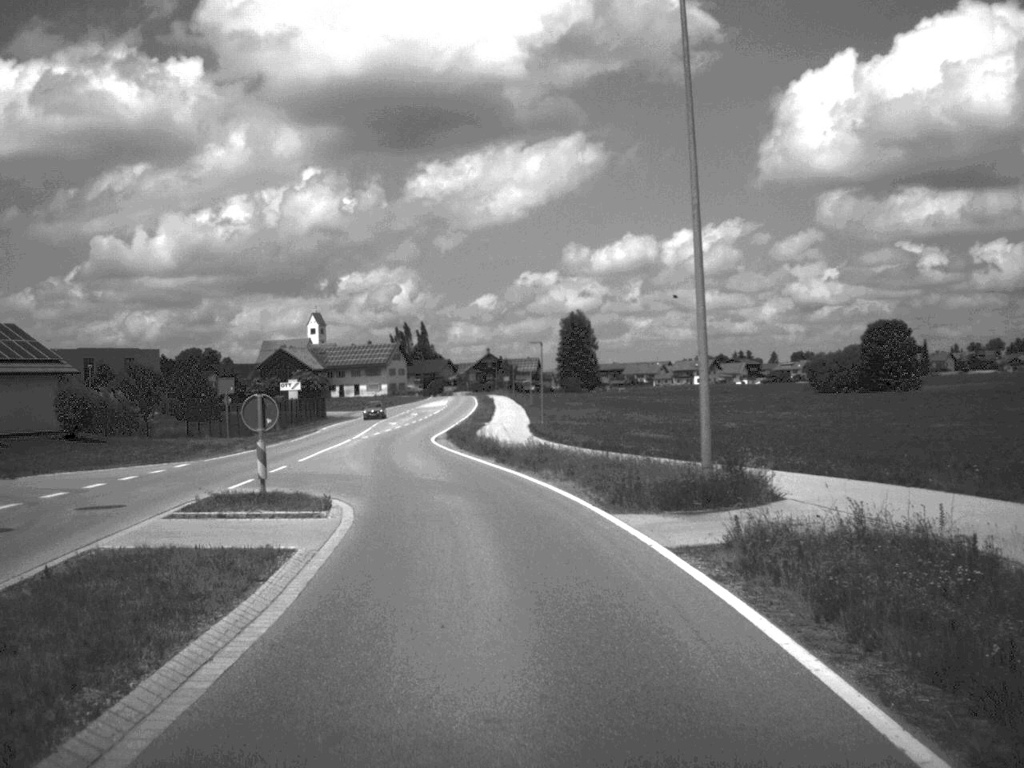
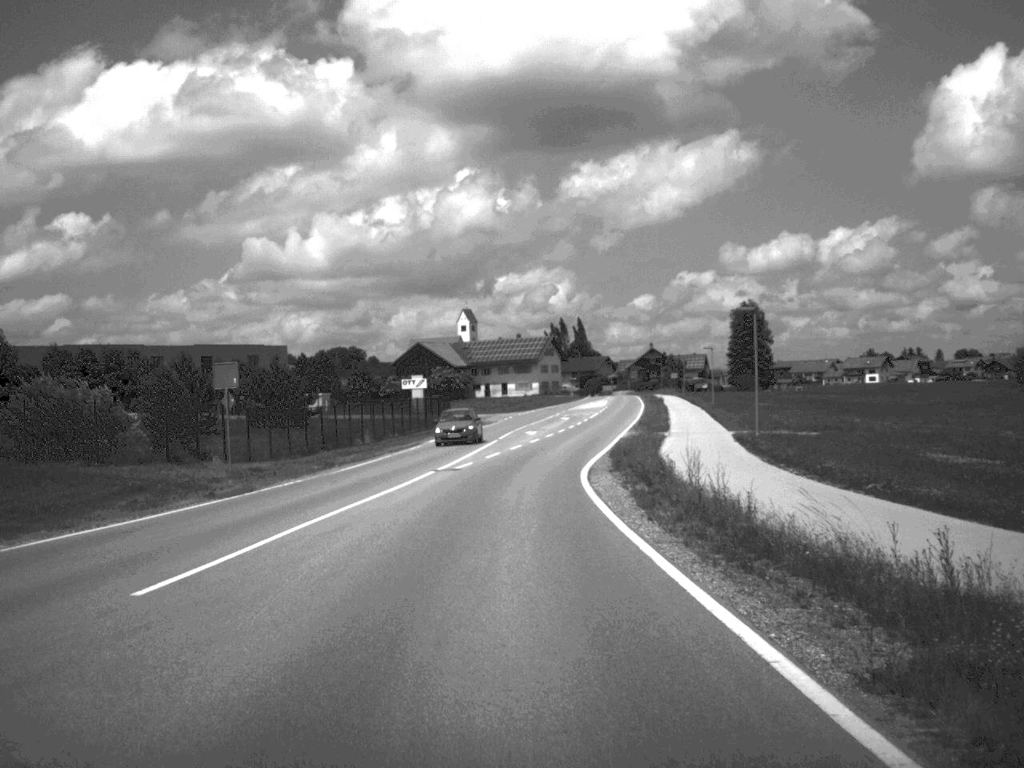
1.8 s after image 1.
(-1.6, +25.1) m; -7°
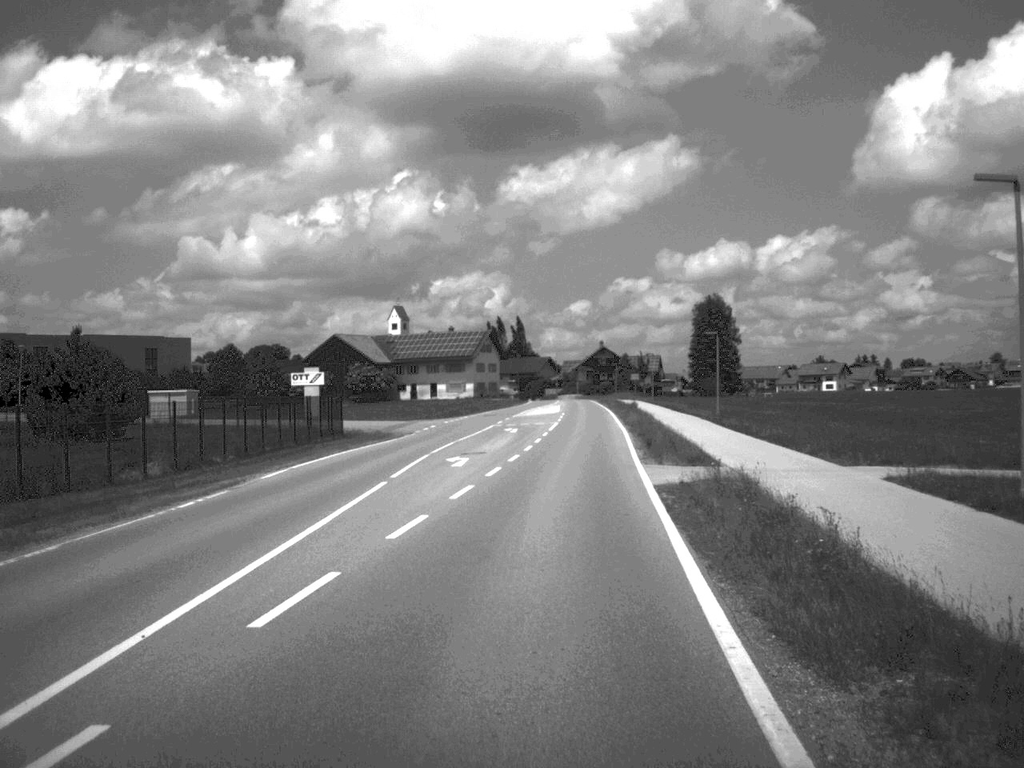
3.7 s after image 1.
(+0.2, +27.8) m; +3°
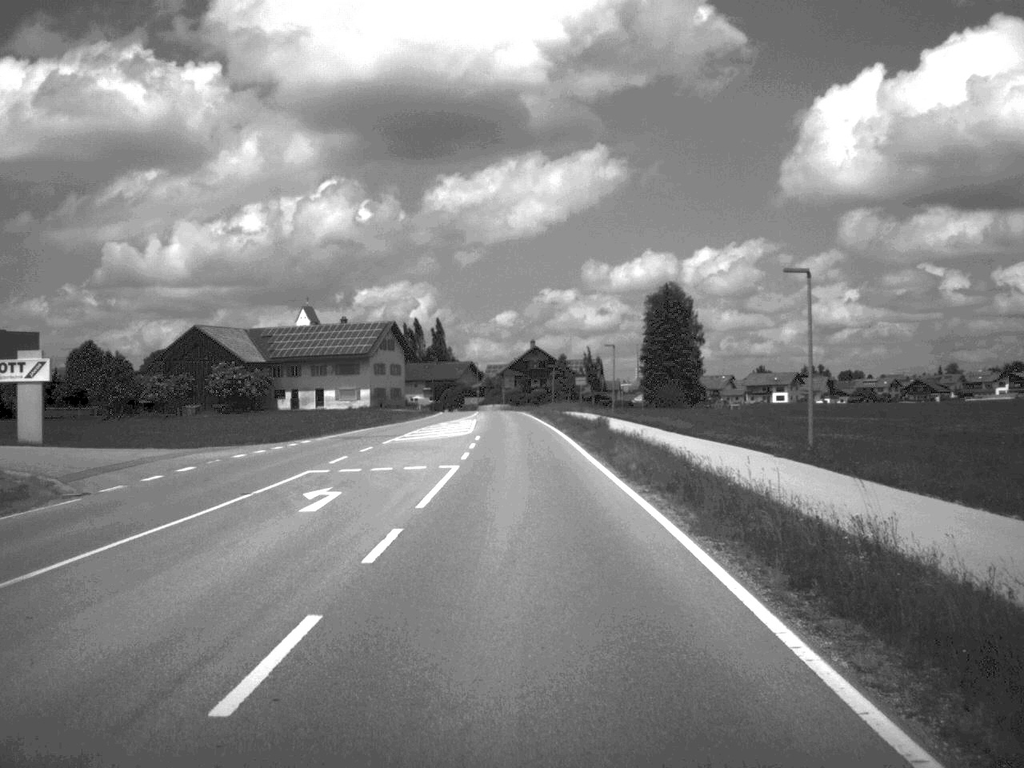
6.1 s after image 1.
(+1.3, +37.5) m; +3°
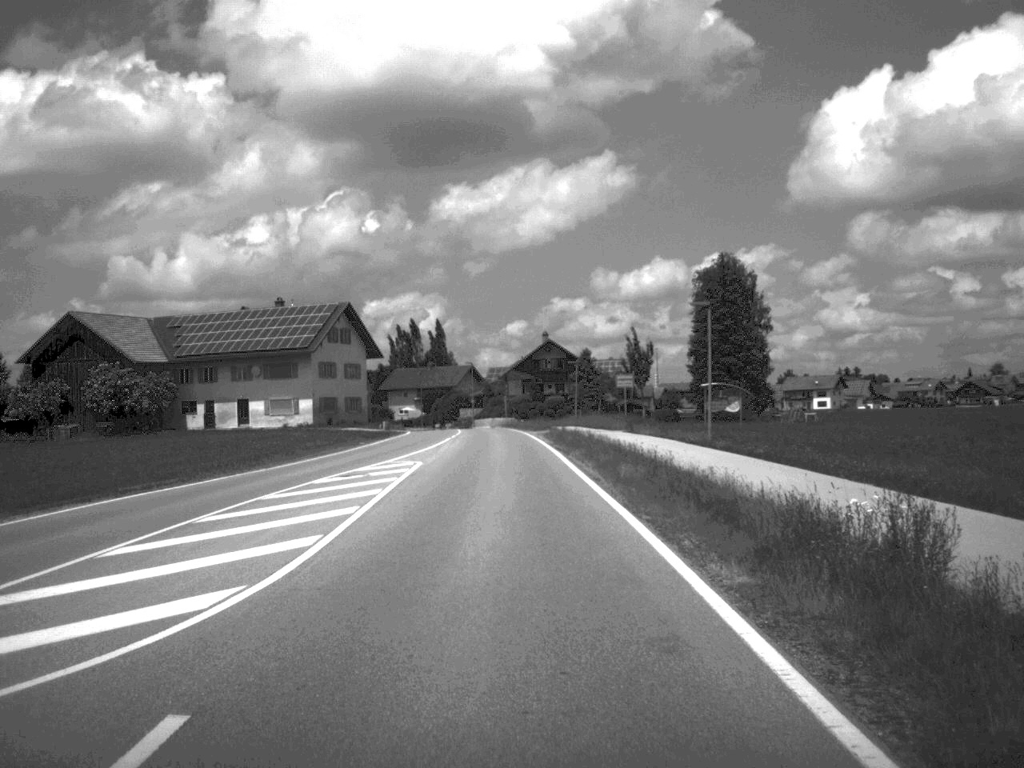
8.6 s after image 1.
(-0.1, +40.7) m; -1°
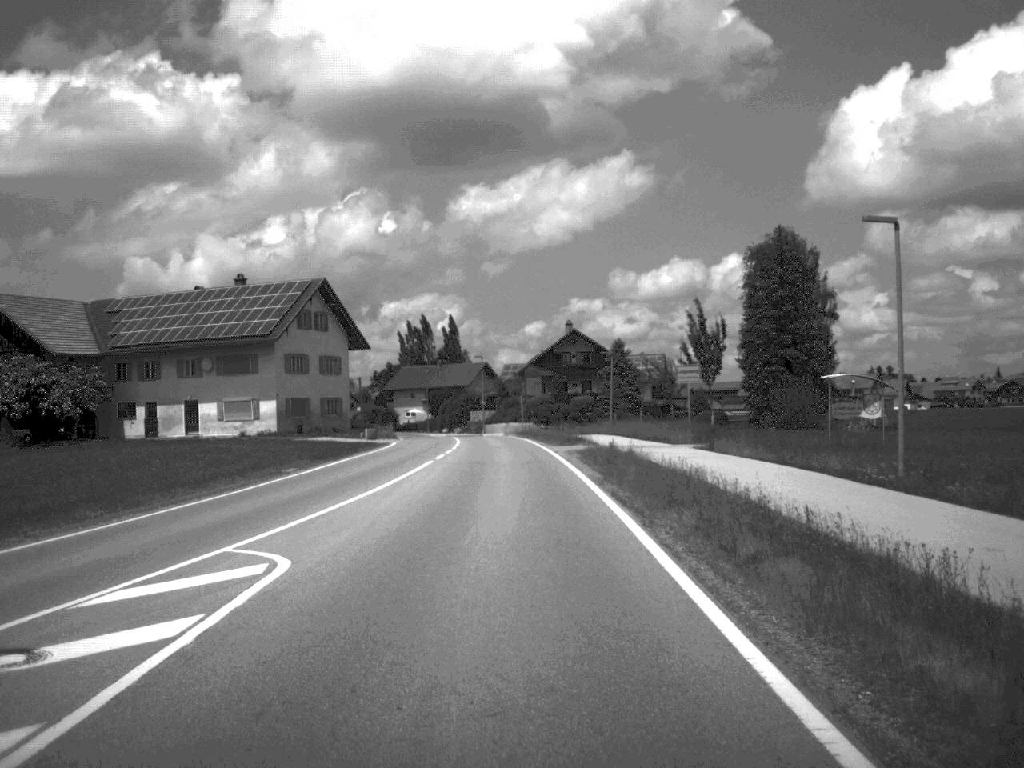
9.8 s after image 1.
(-0.2, +19.7) m; -1°
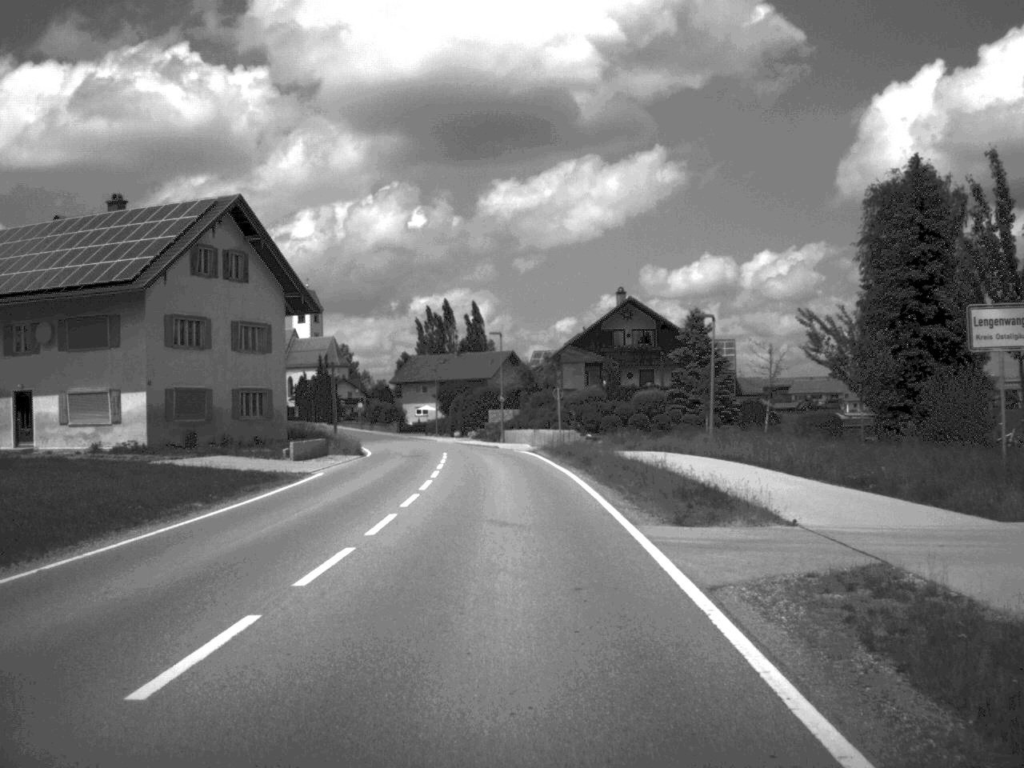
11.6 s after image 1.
(-0.4, +29.9) m; -2°
